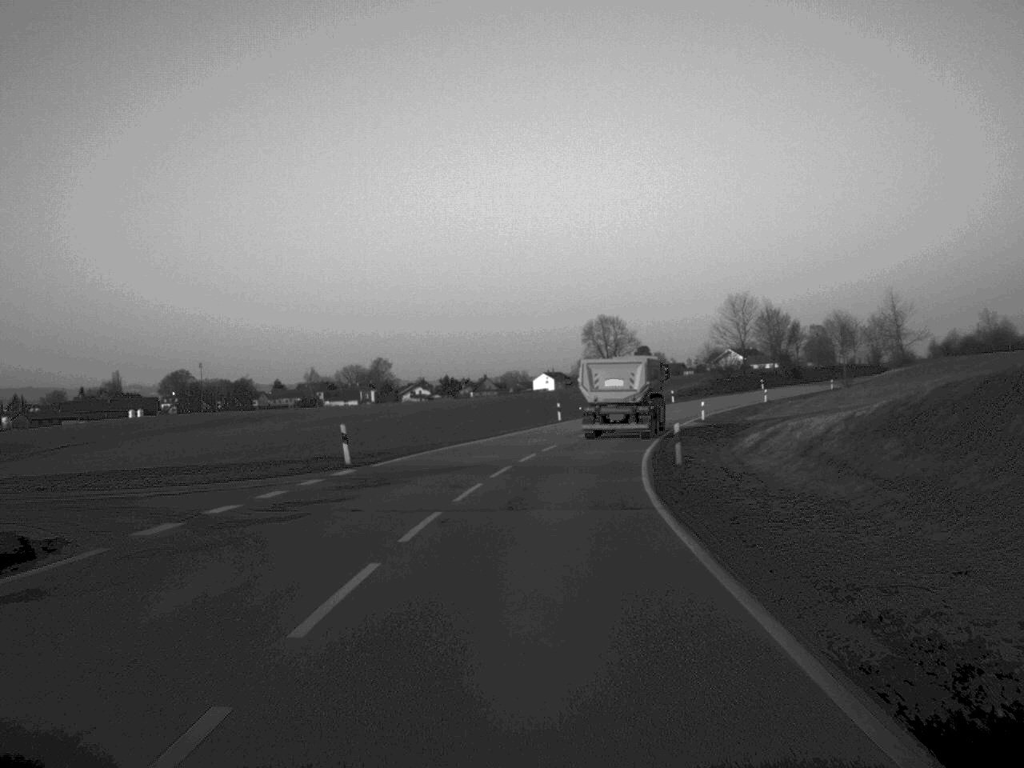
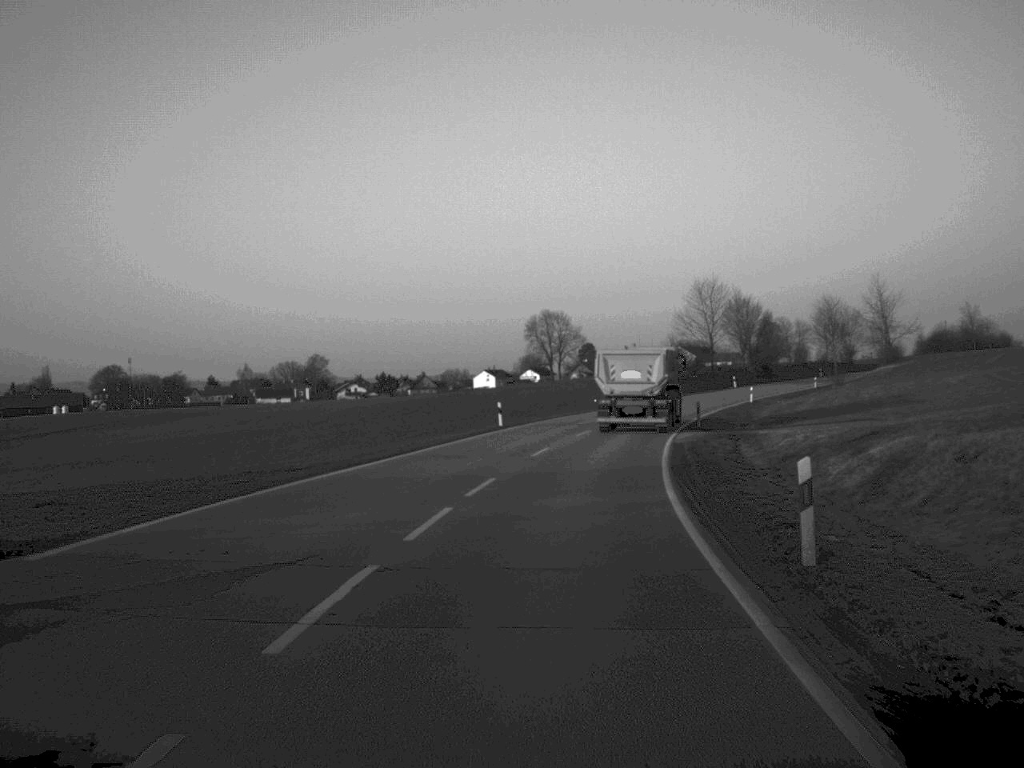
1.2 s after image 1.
(+0.4, +18.4) m; +3°
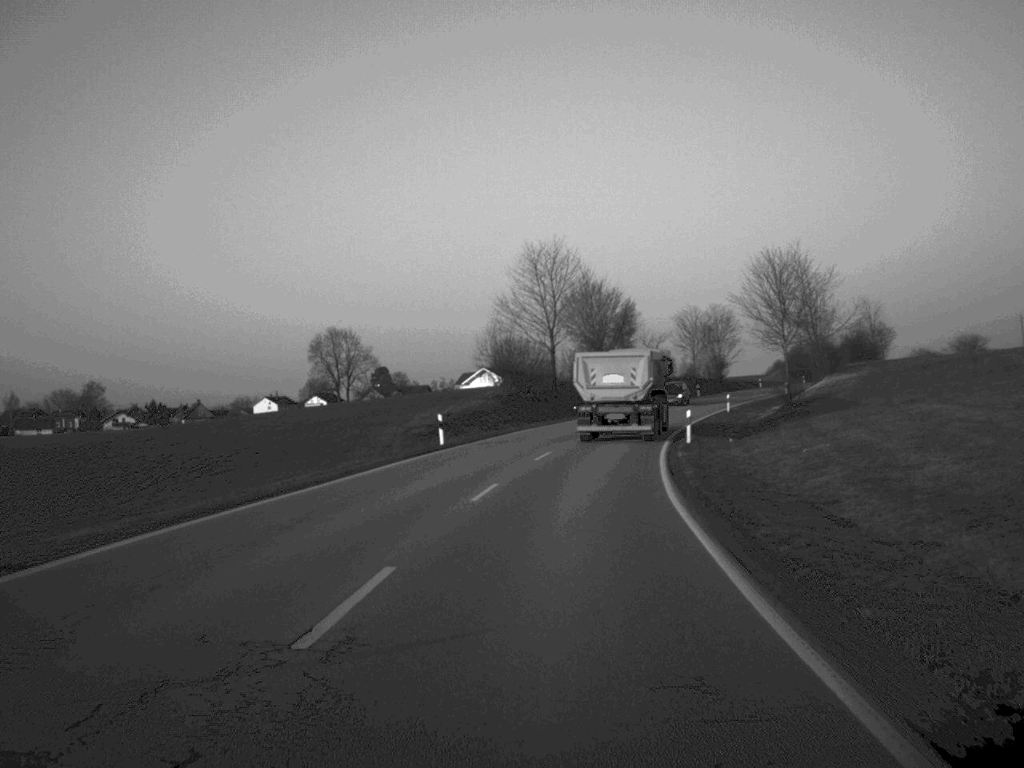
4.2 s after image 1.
(+3.7, +46.2) m; +9°
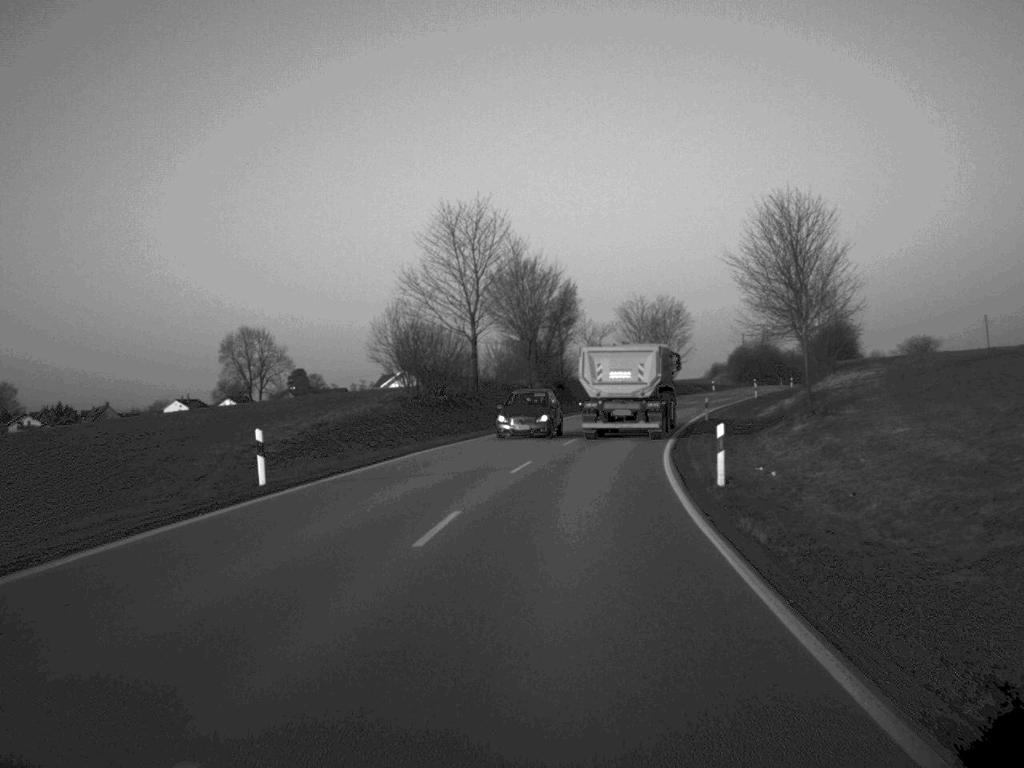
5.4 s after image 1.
(+0.5, +18.4) m; +3°
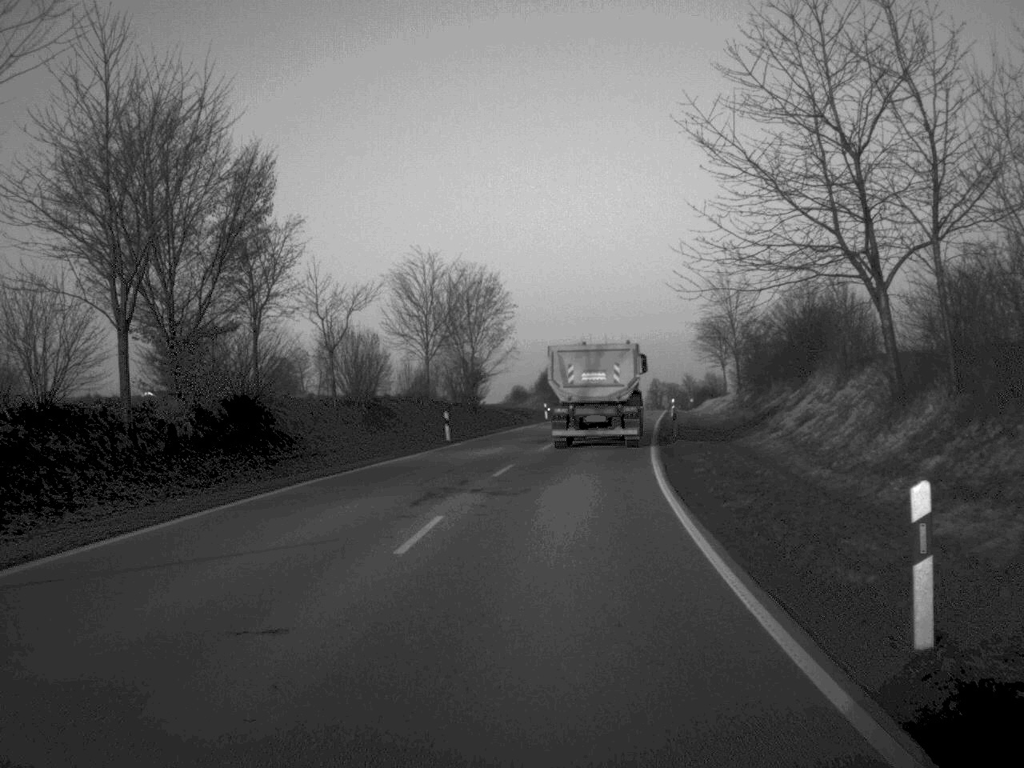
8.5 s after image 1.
(+4.0, +48.0) m; +10°
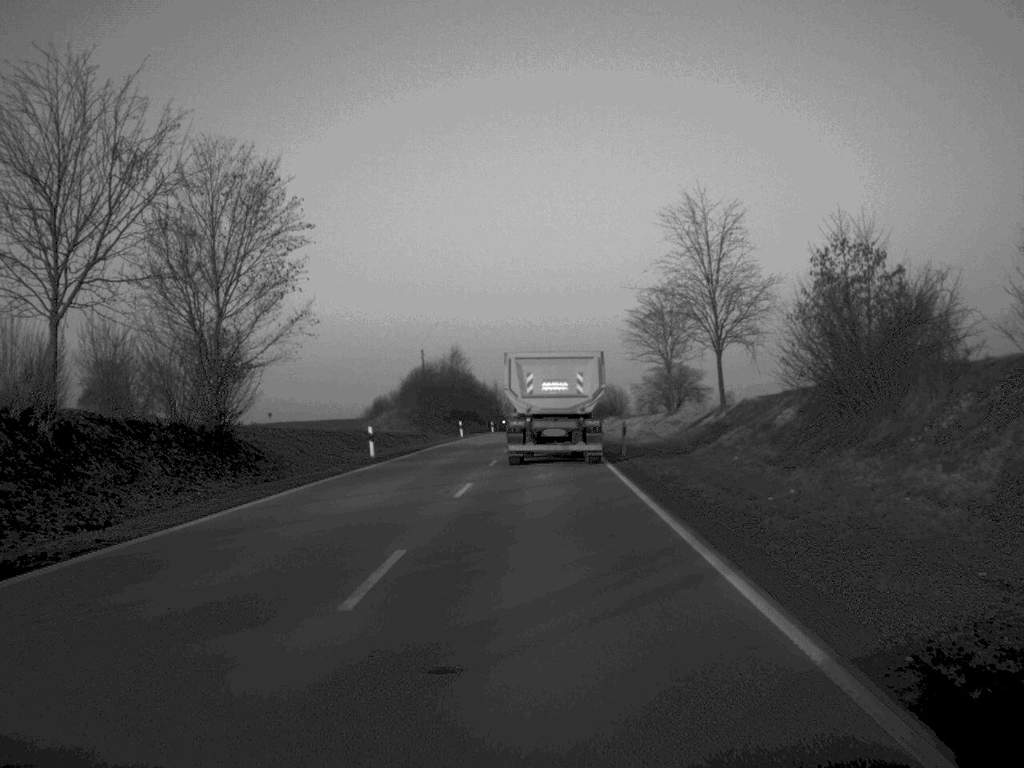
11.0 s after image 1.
(+2.0, +38.6) m; +5°
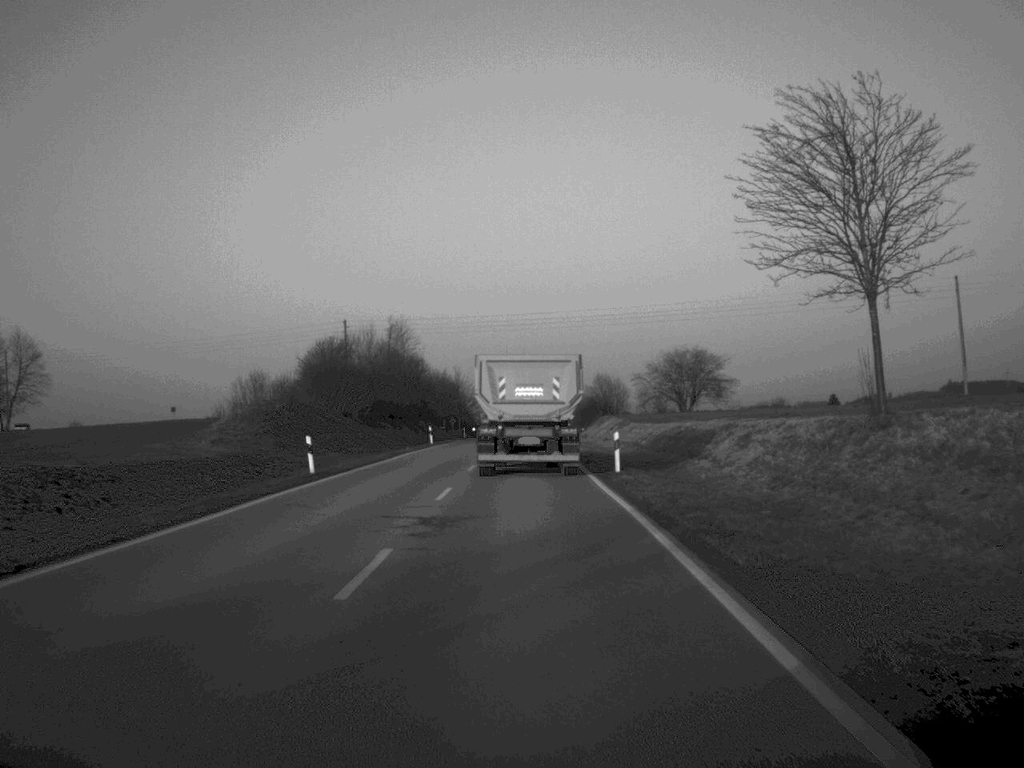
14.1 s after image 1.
(+0.8, +46.9) m; +1°
